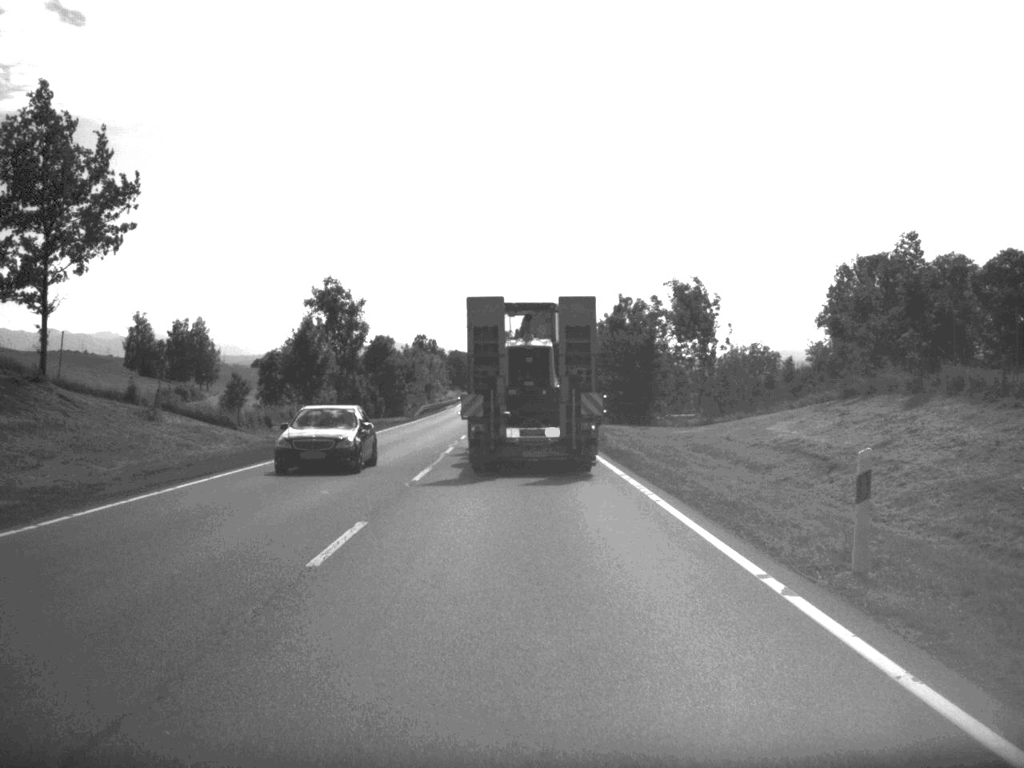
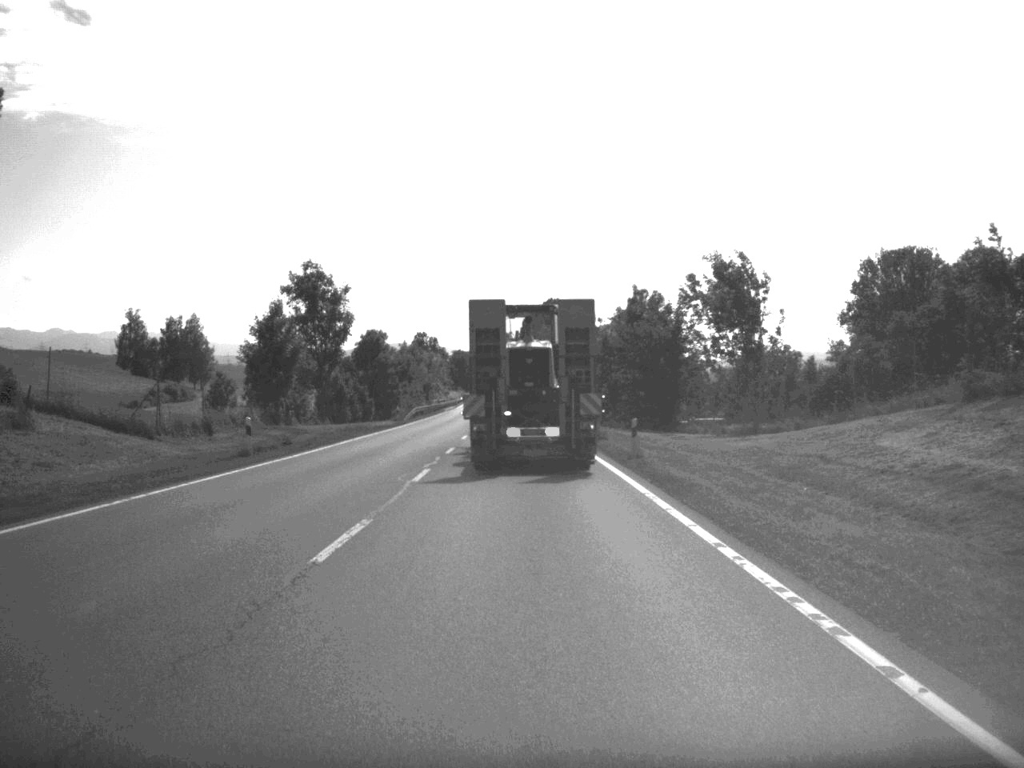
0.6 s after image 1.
(0.0, +11.8) m; 0°
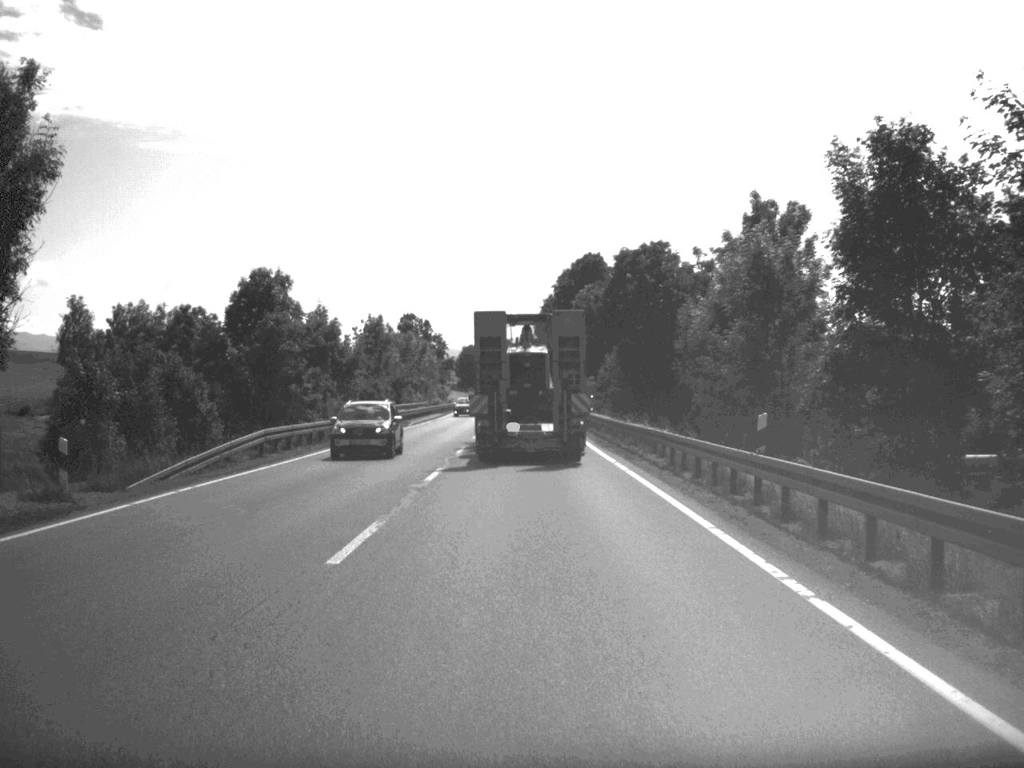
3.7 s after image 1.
(-0.7, +58.9) m; -1°
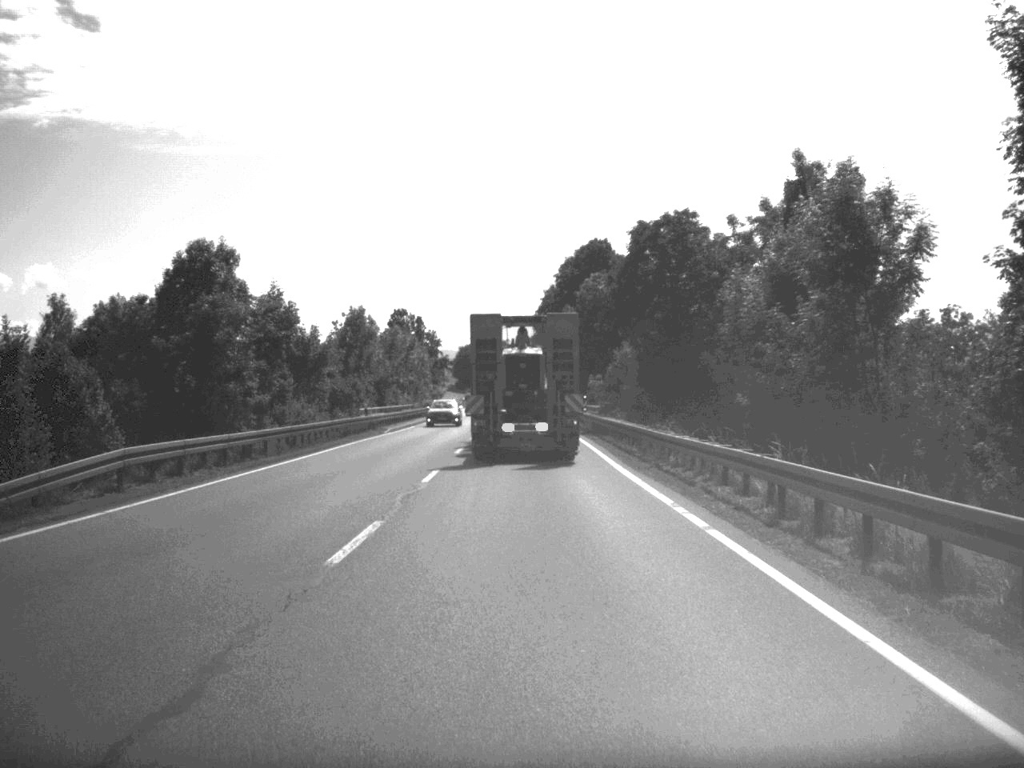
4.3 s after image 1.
(0.0, +11.8) m; 0°
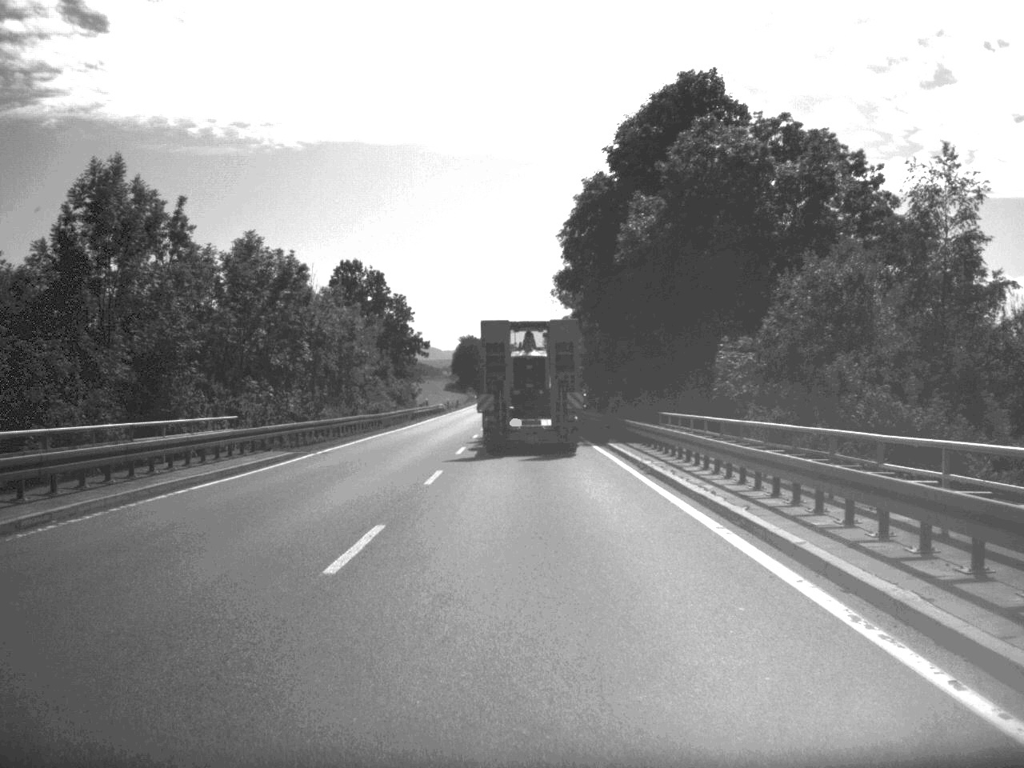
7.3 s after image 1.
(-0.4, +59.4) m; -1°
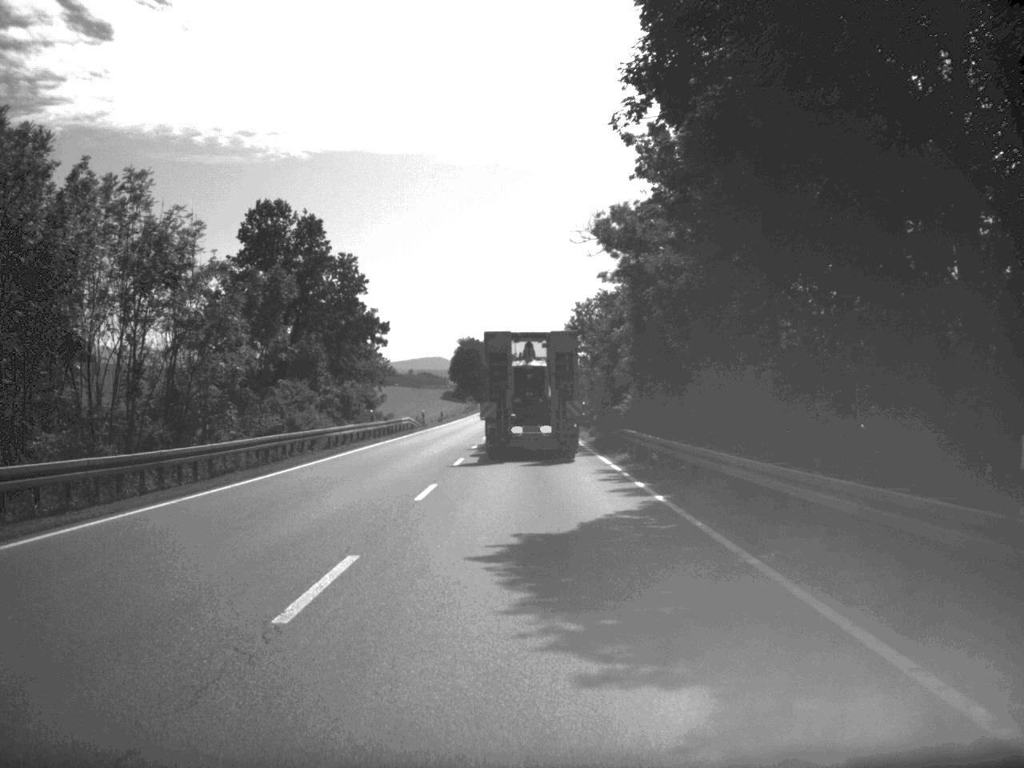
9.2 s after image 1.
(-0.1, +37.5) m; -1°
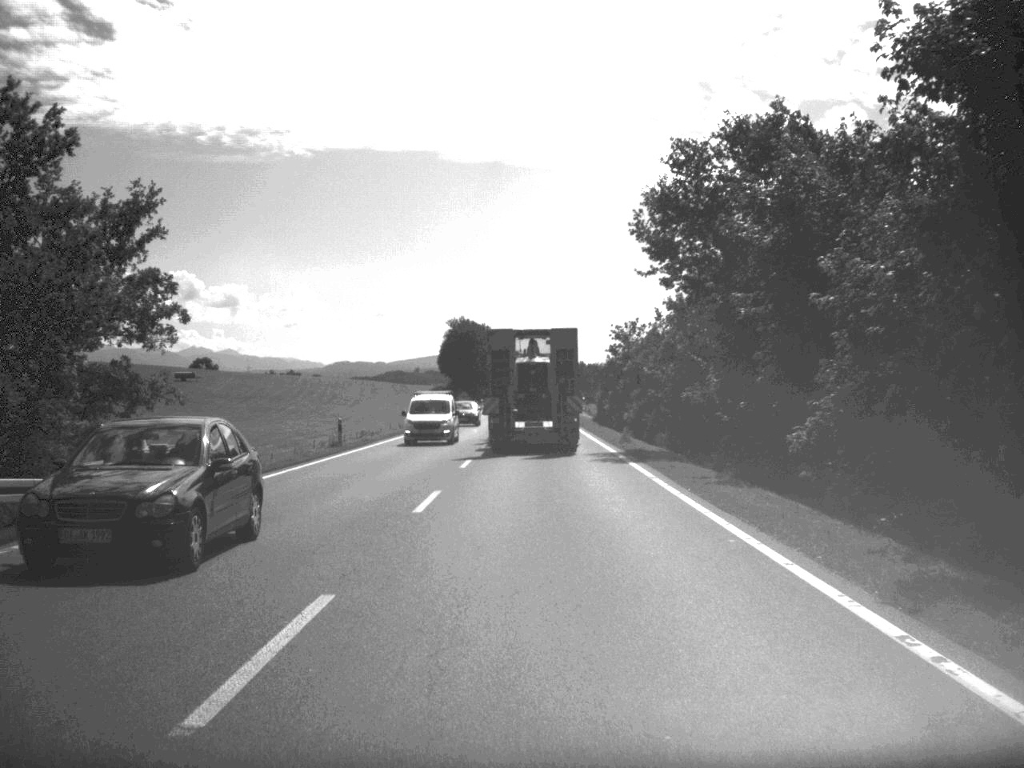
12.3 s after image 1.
(-0.3, +61.9) m; -1°
